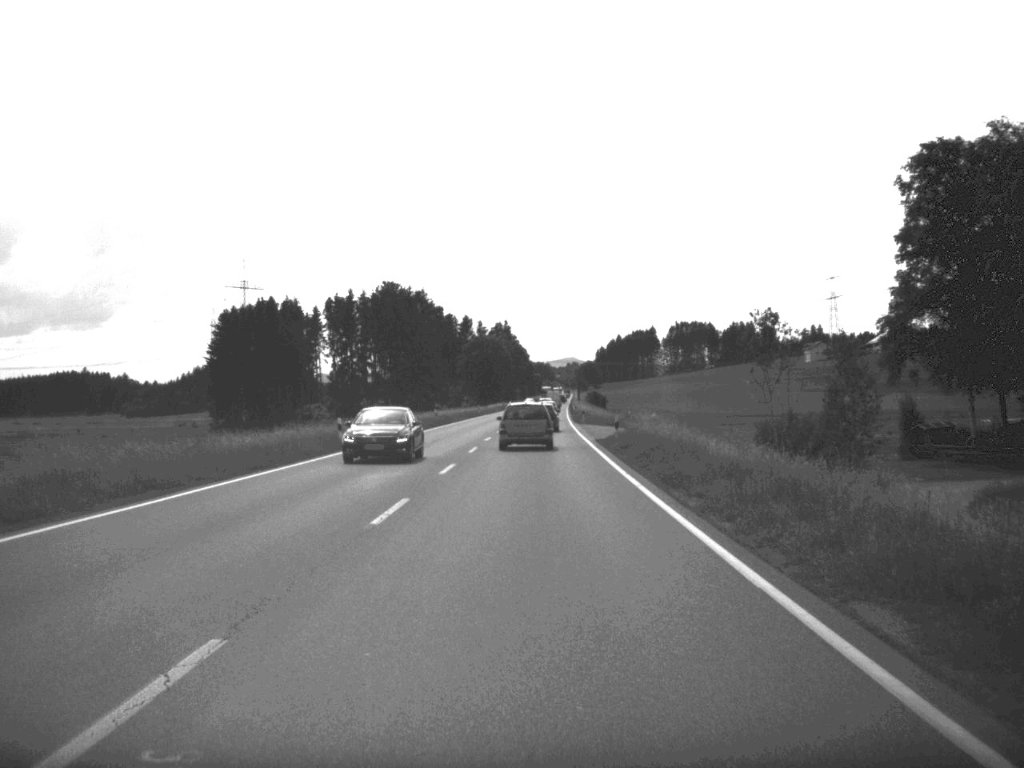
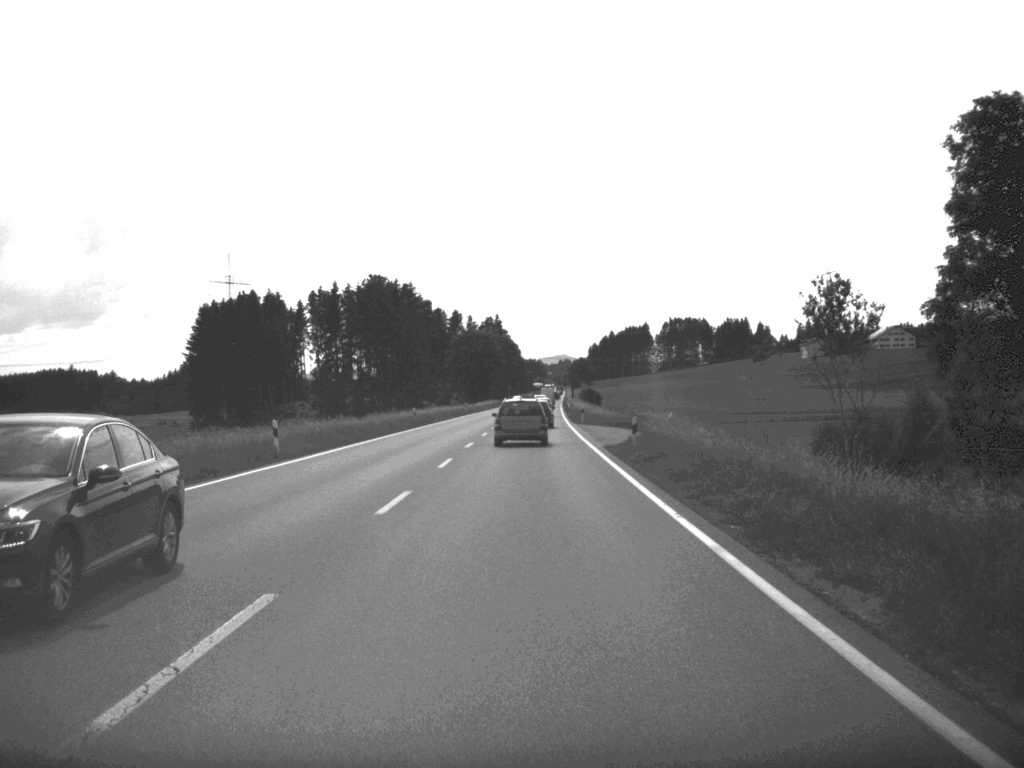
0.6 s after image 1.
(0.0, +10.4) m; 0°
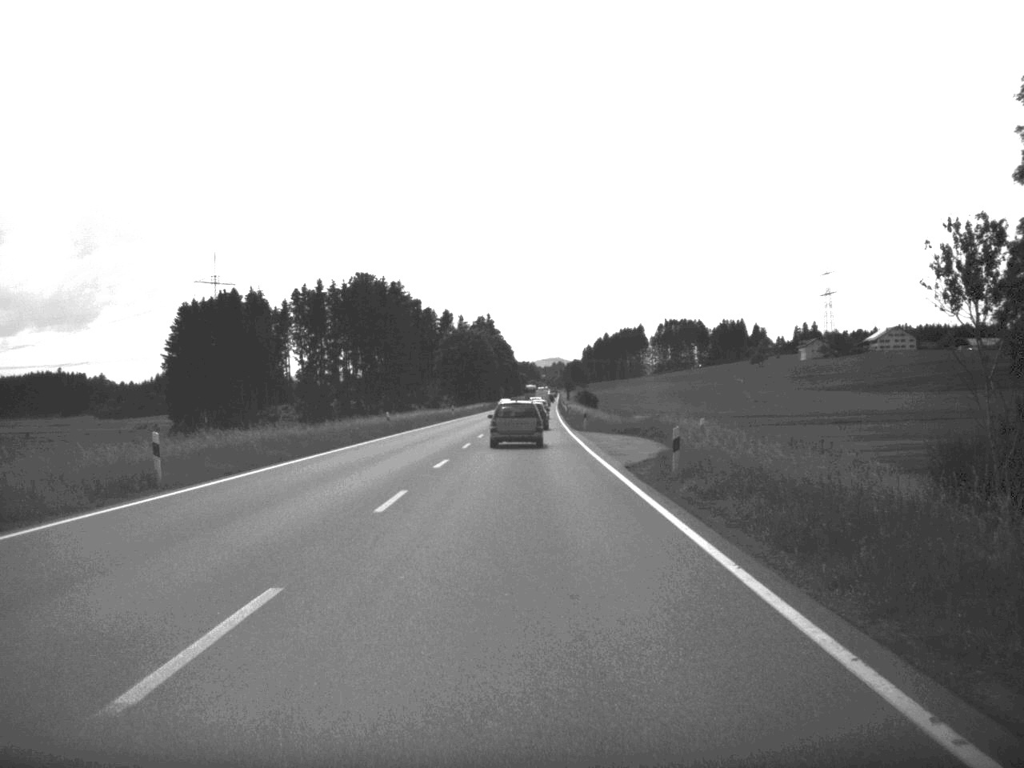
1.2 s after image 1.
(0.0, +11.0) m; 0°
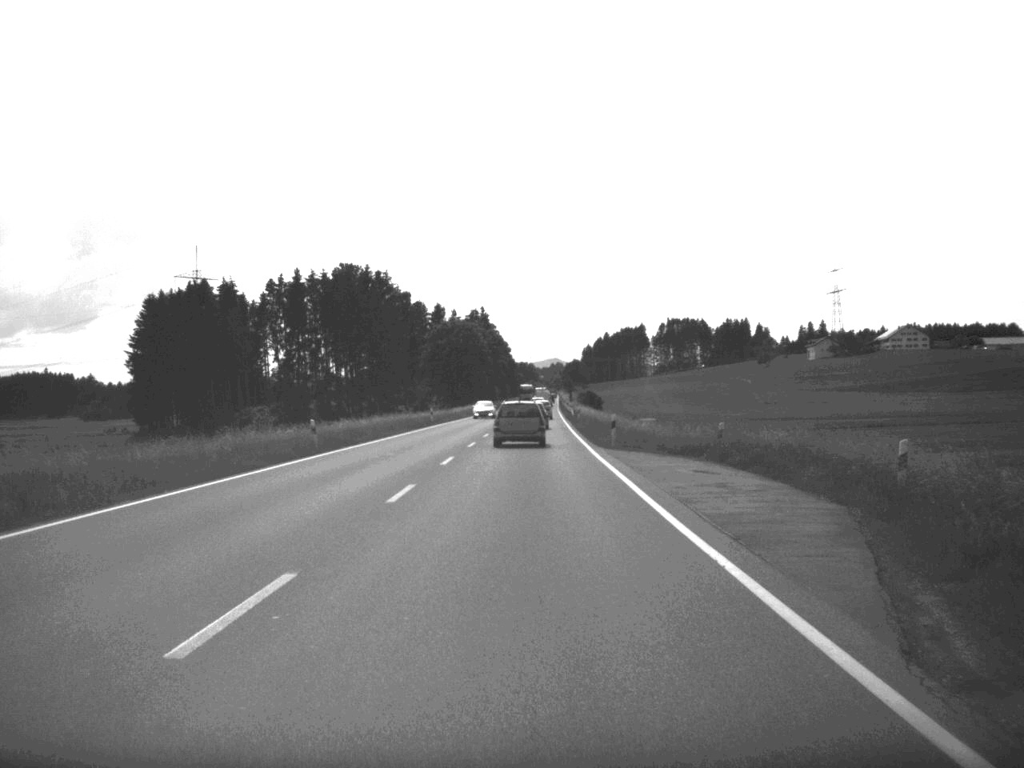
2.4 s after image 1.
(0.0, +22.0) m; 0°
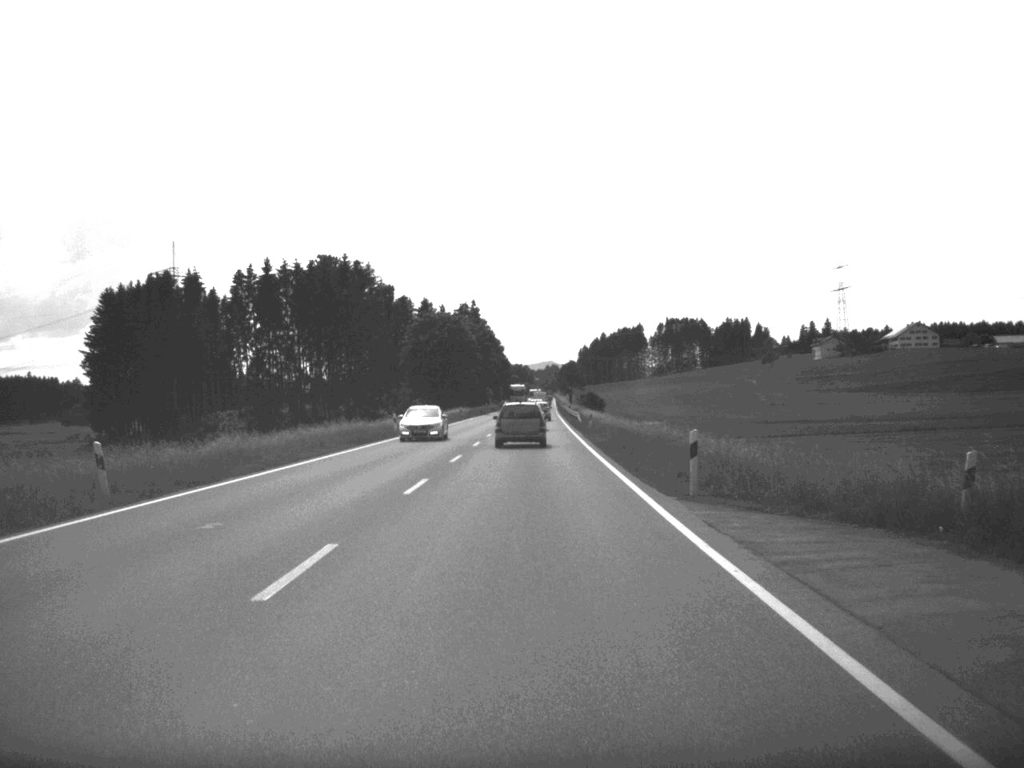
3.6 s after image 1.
(0.0, +21.0) m; 0°
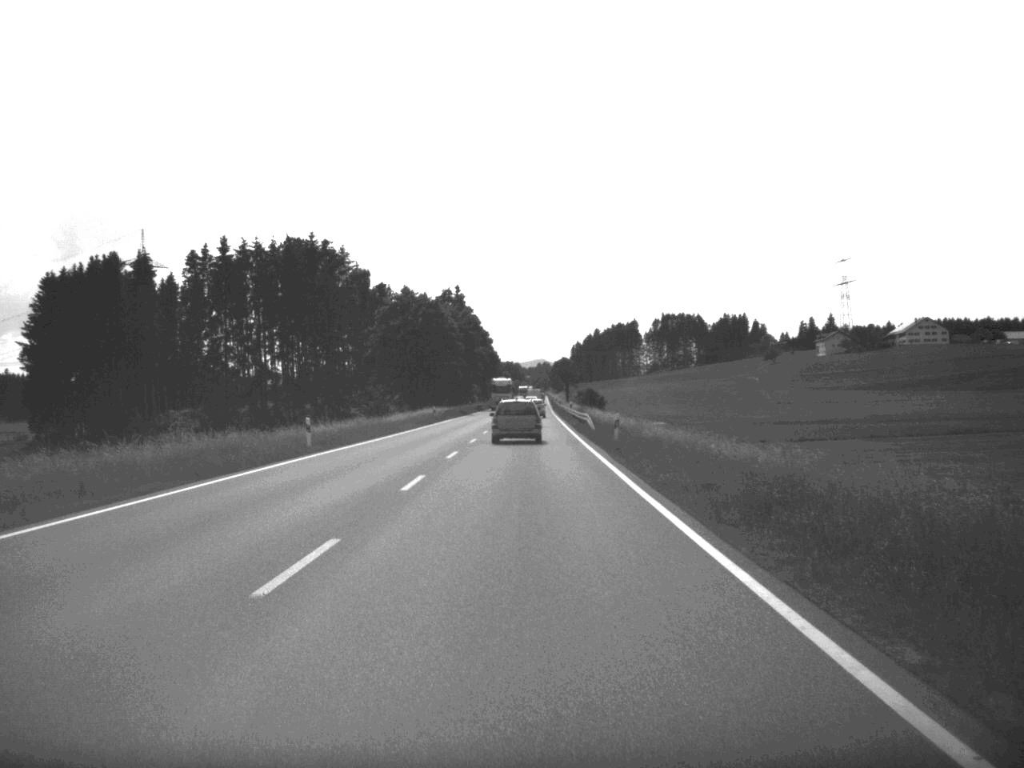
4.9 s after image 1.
(+0.1, +23.5) m; 0°
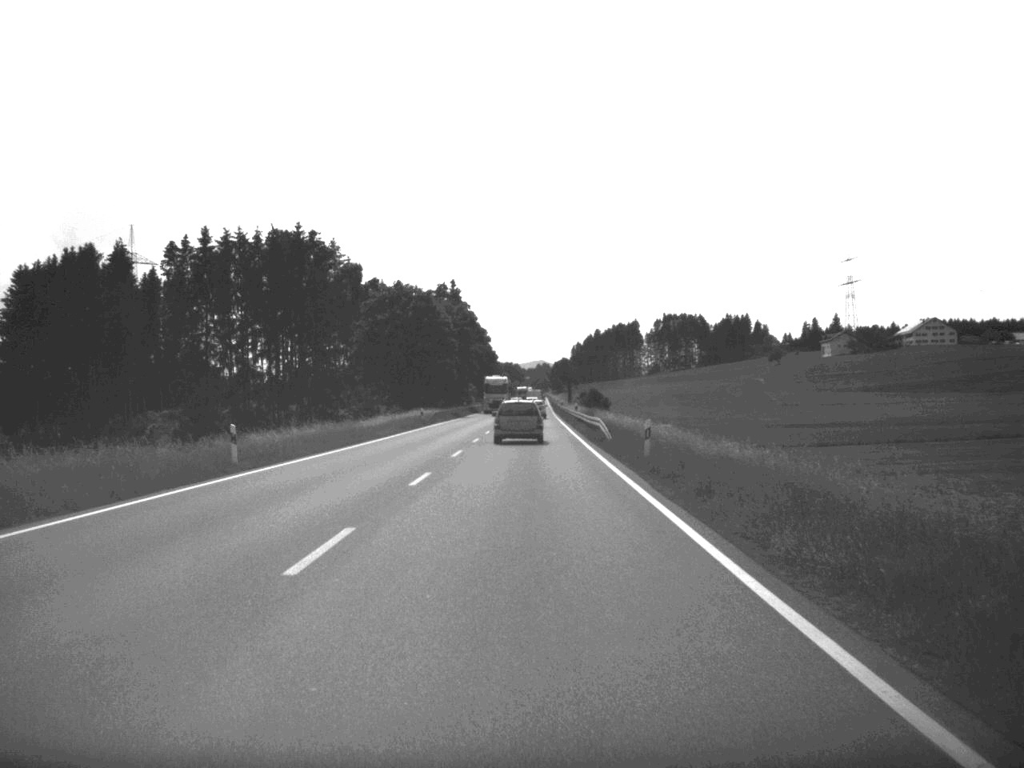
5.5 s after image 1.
(0.0, +10.5) m; 0°
